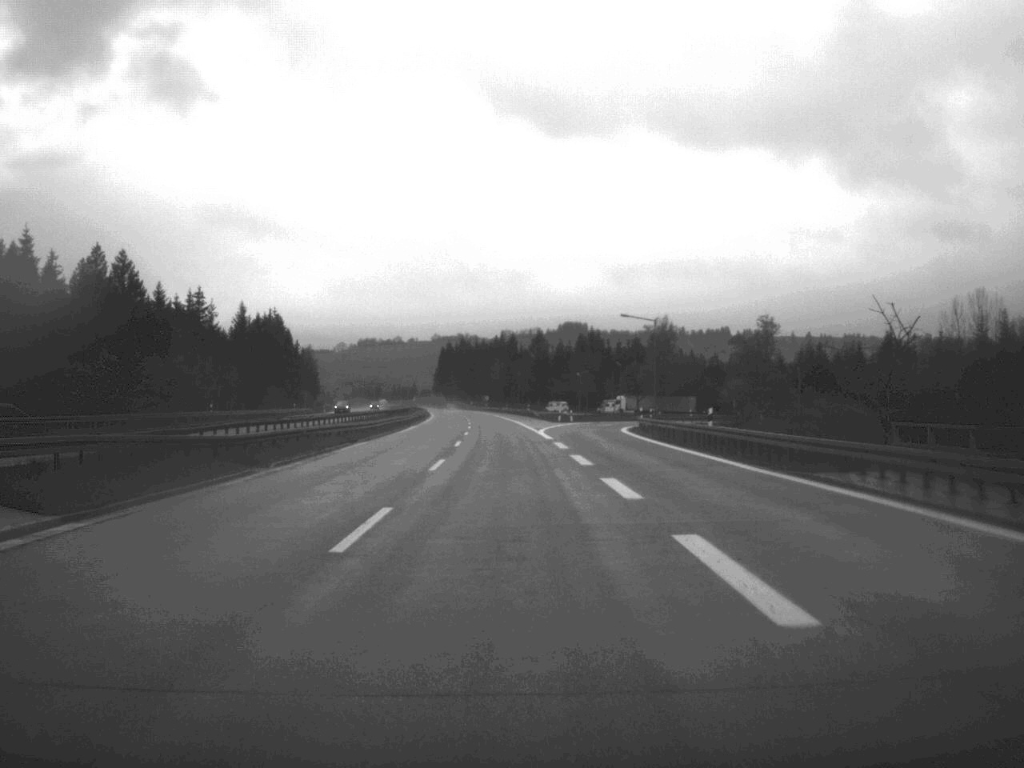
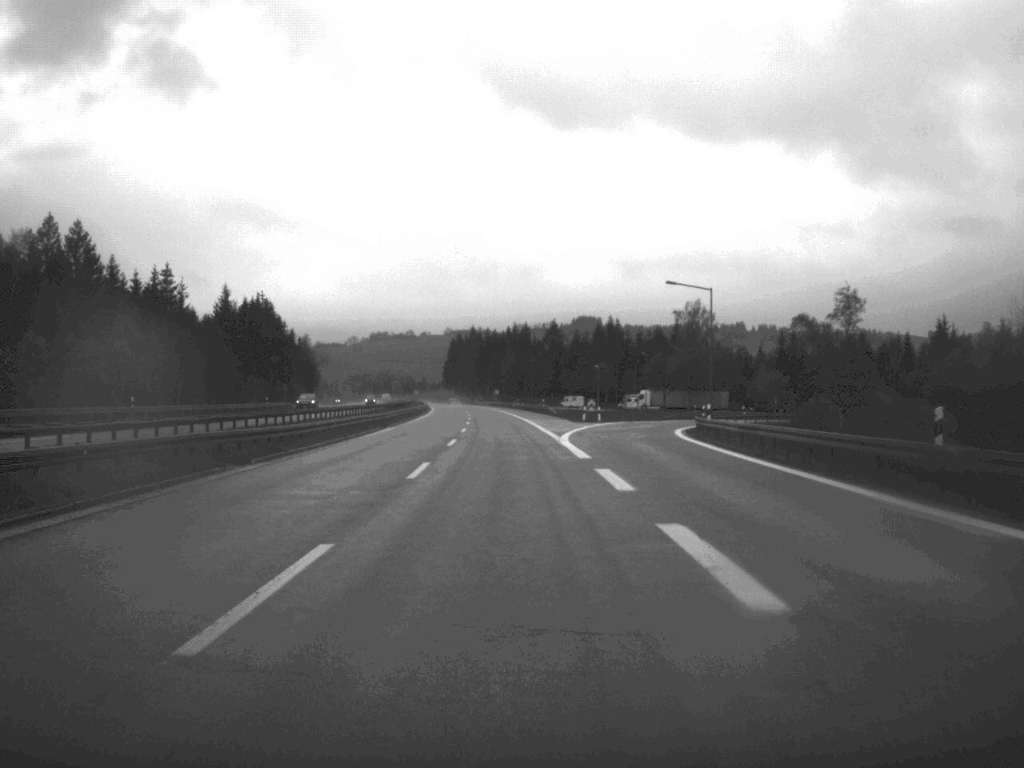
(-0.1, +23.2) m; -1°
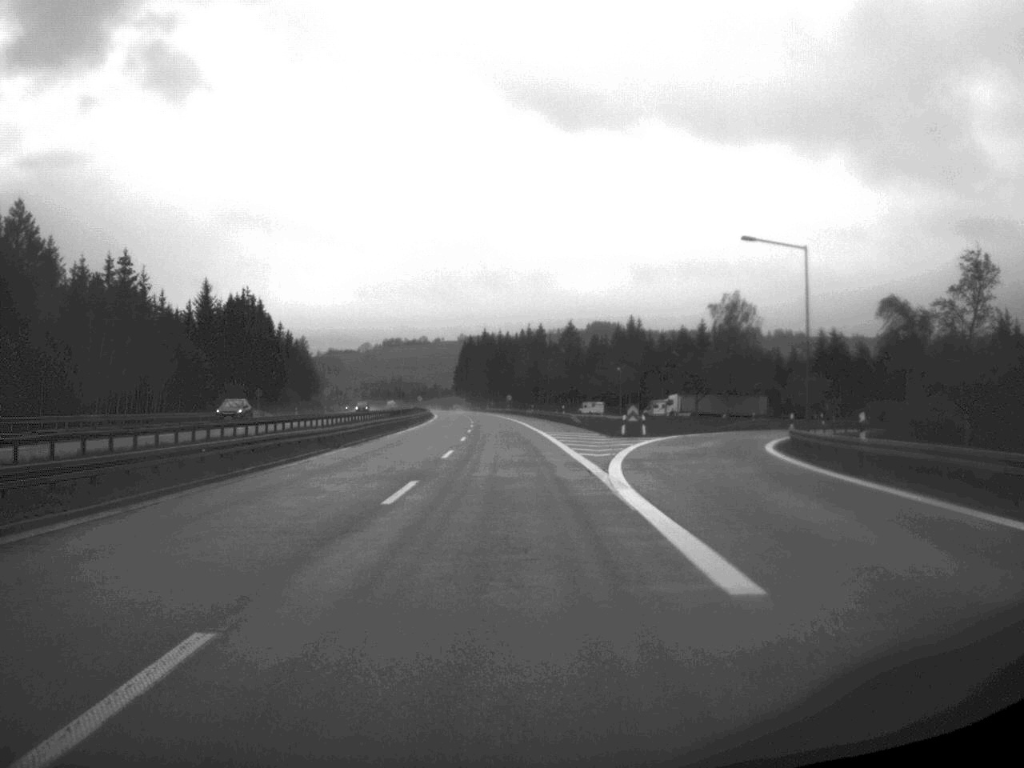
(-0.1, +22.2) m; -1°
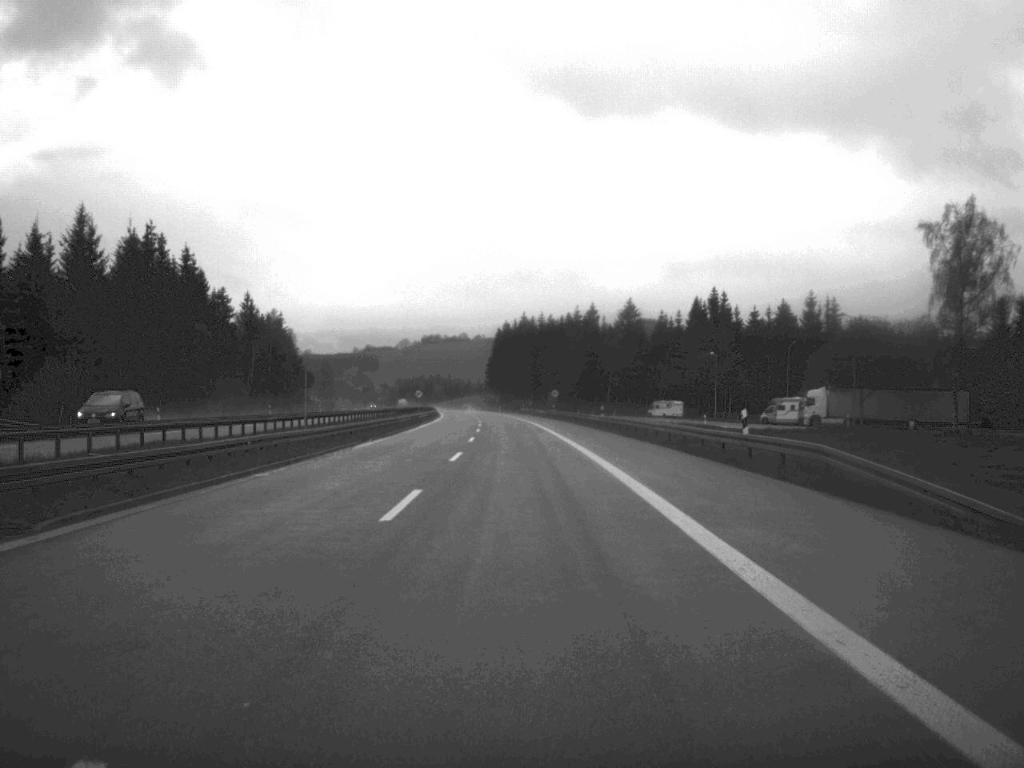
(-1.4, +72.0) m; -2°
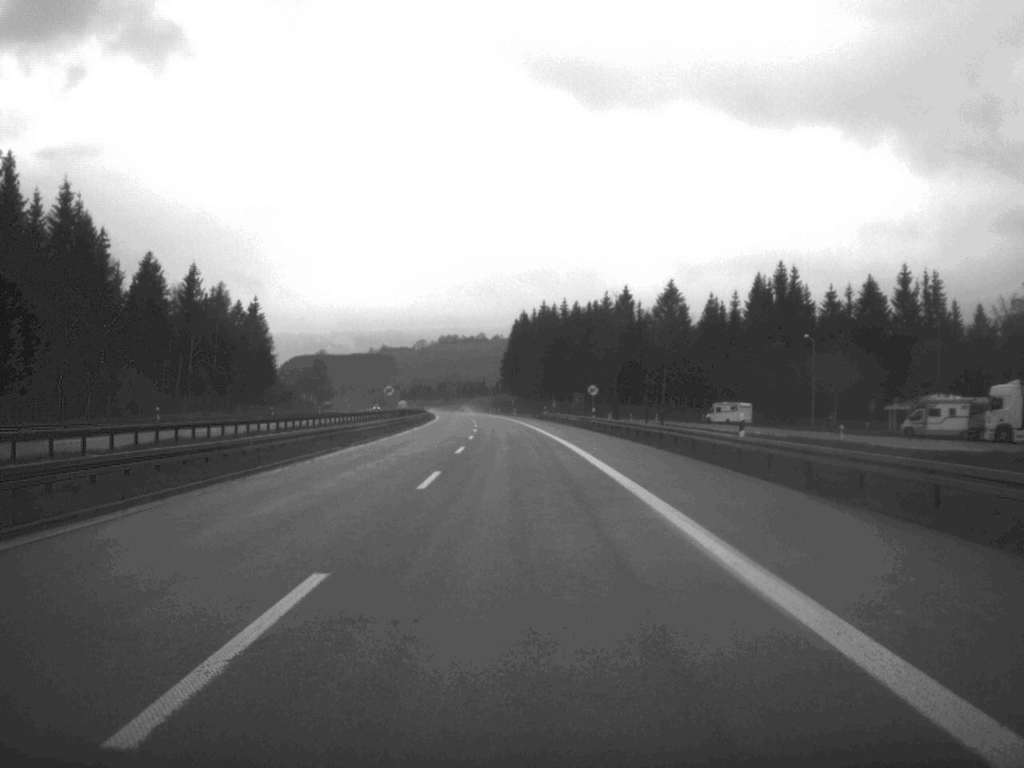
(-0.3, +45.7) m; -1°
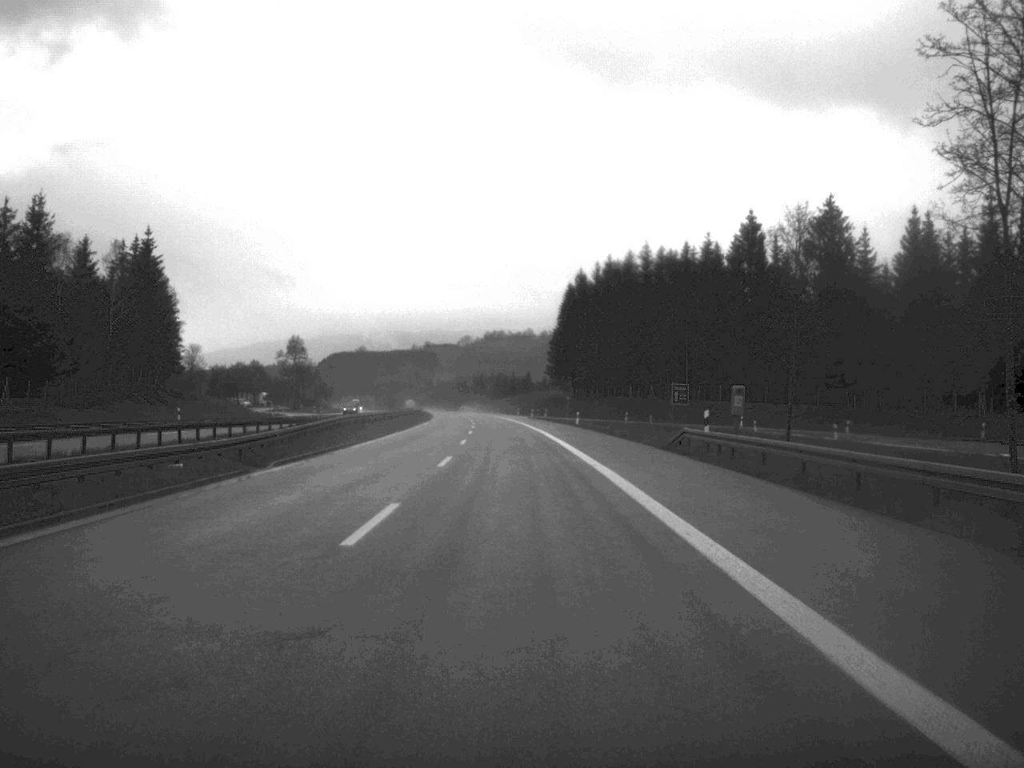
(-1.9, +95.1) m; -2°
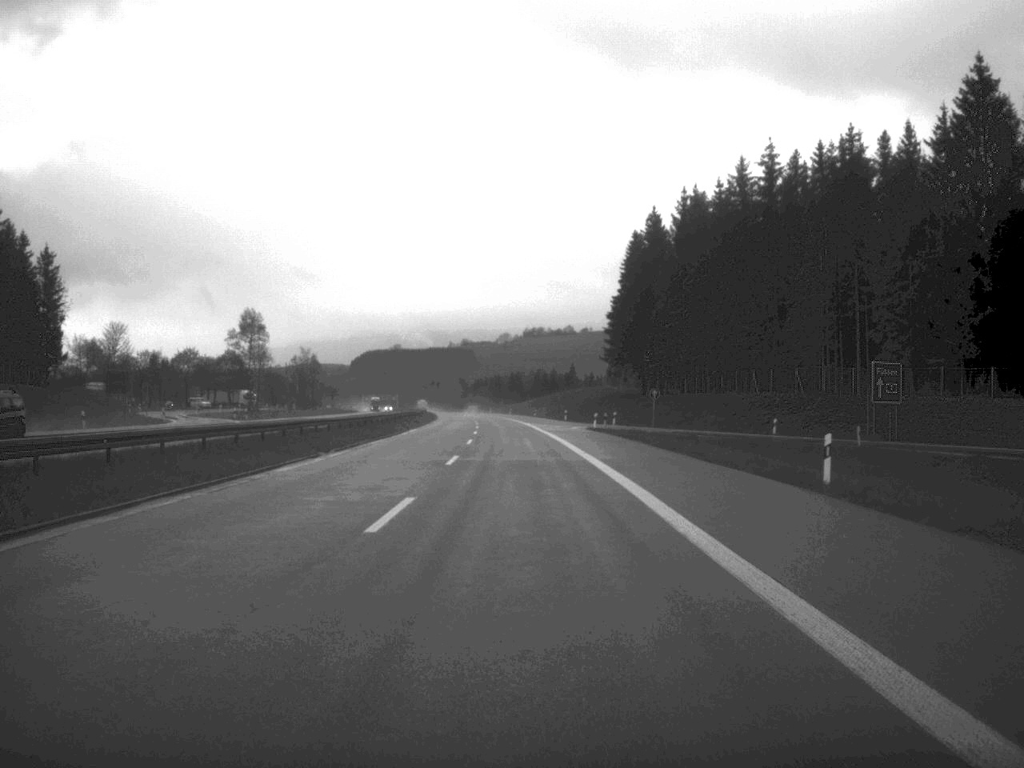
(-1.1, +68.9) m; -2°
